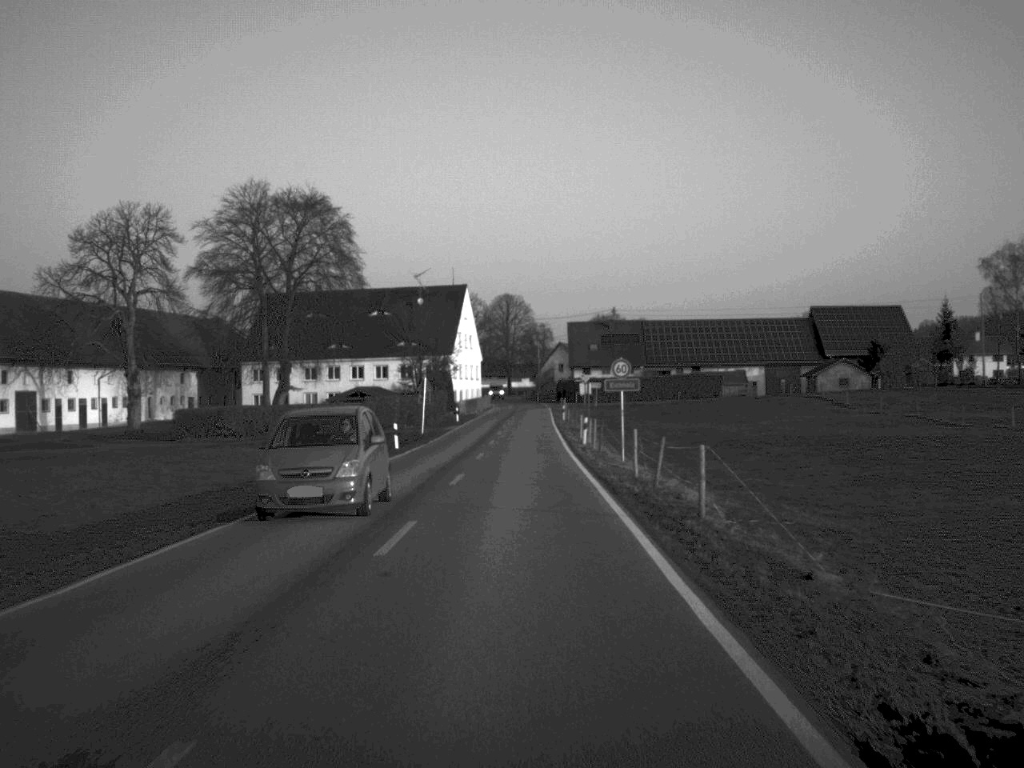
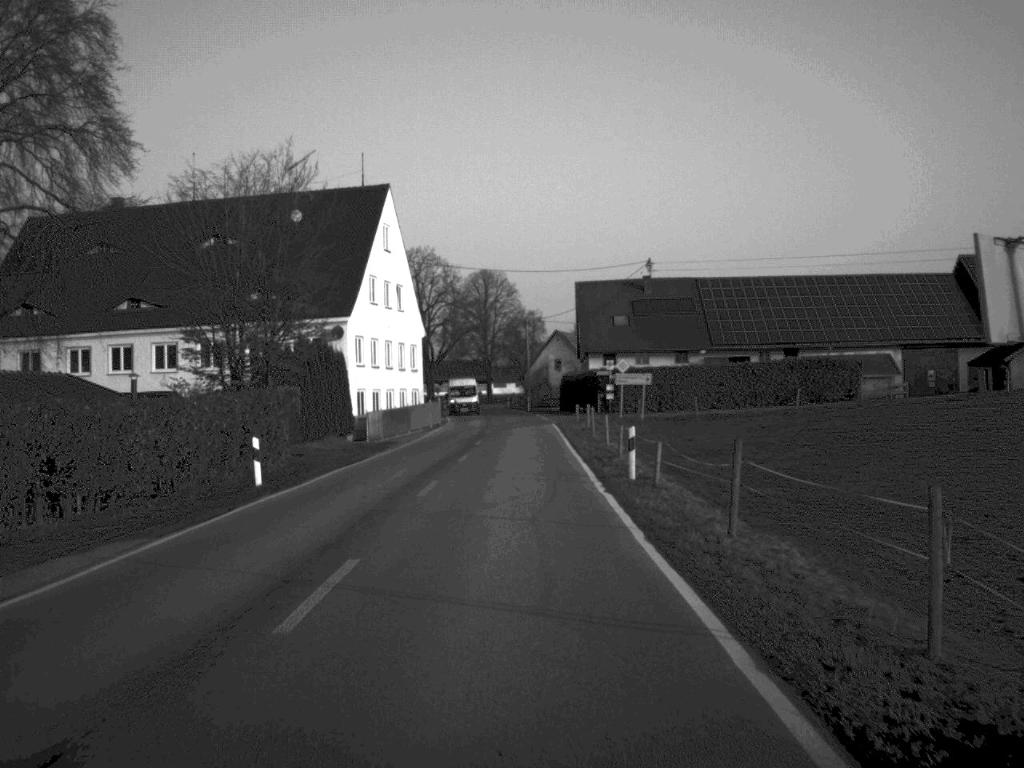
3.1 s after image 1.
(+0.2, +62.8) m; +1°
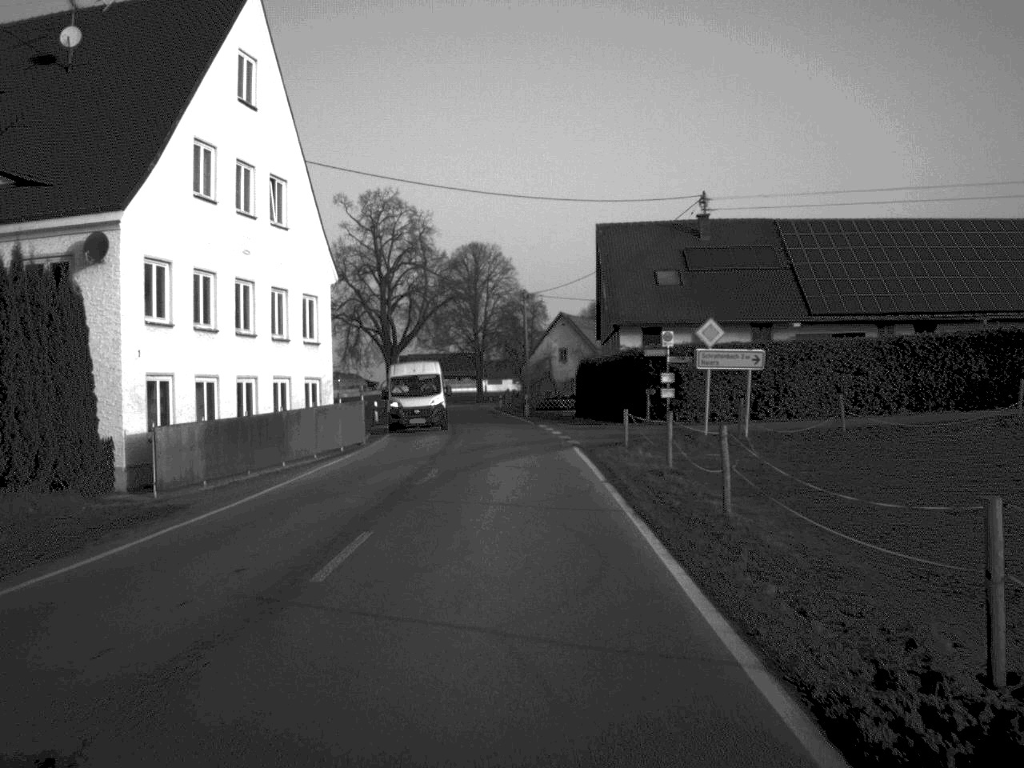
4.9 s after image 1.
(+0.1, +32.7) m; 0°
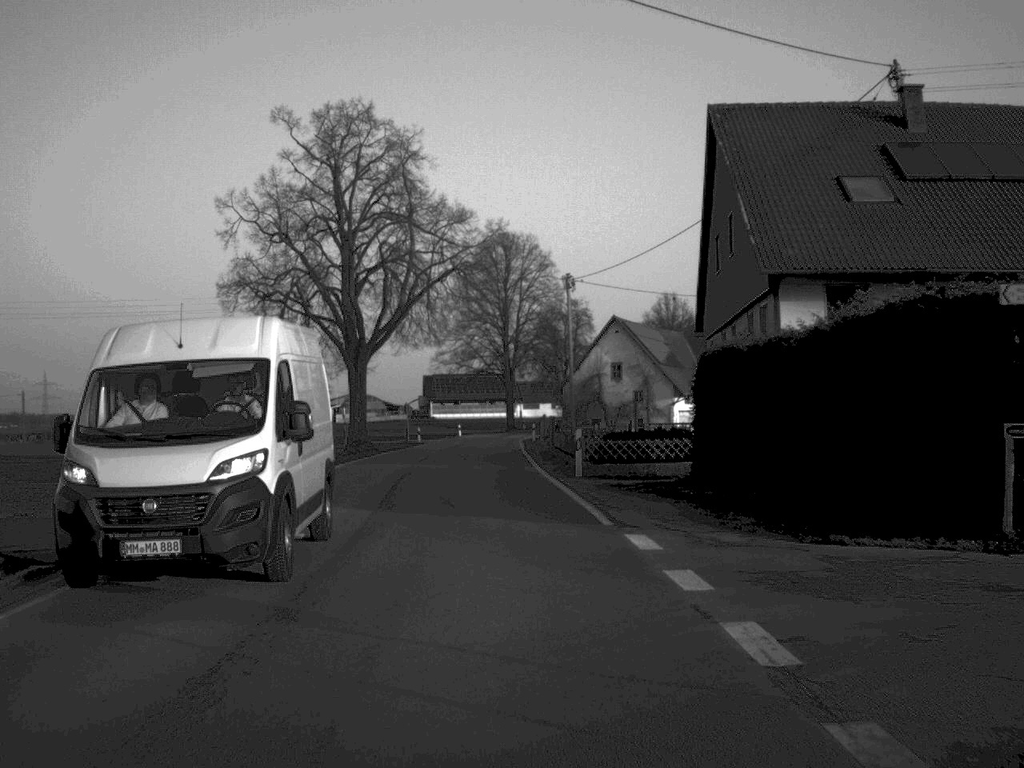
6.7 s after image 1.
(-0.3, +32.4) m; -2°
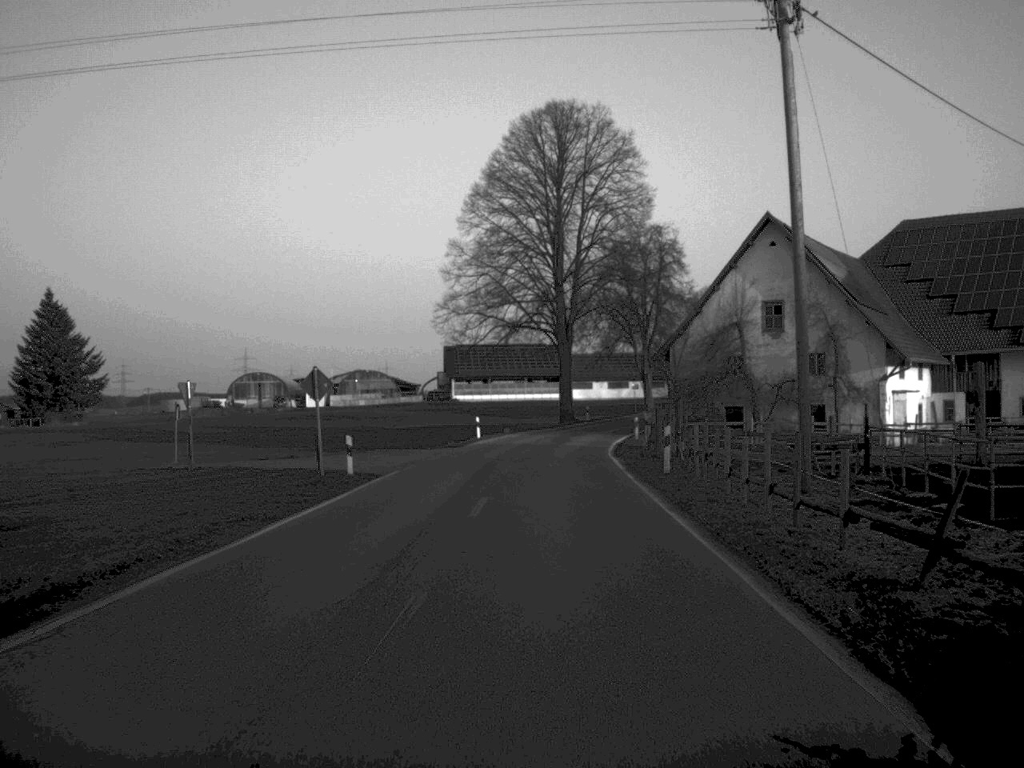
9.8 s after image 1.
(-1.8, +51.7) m; -1°
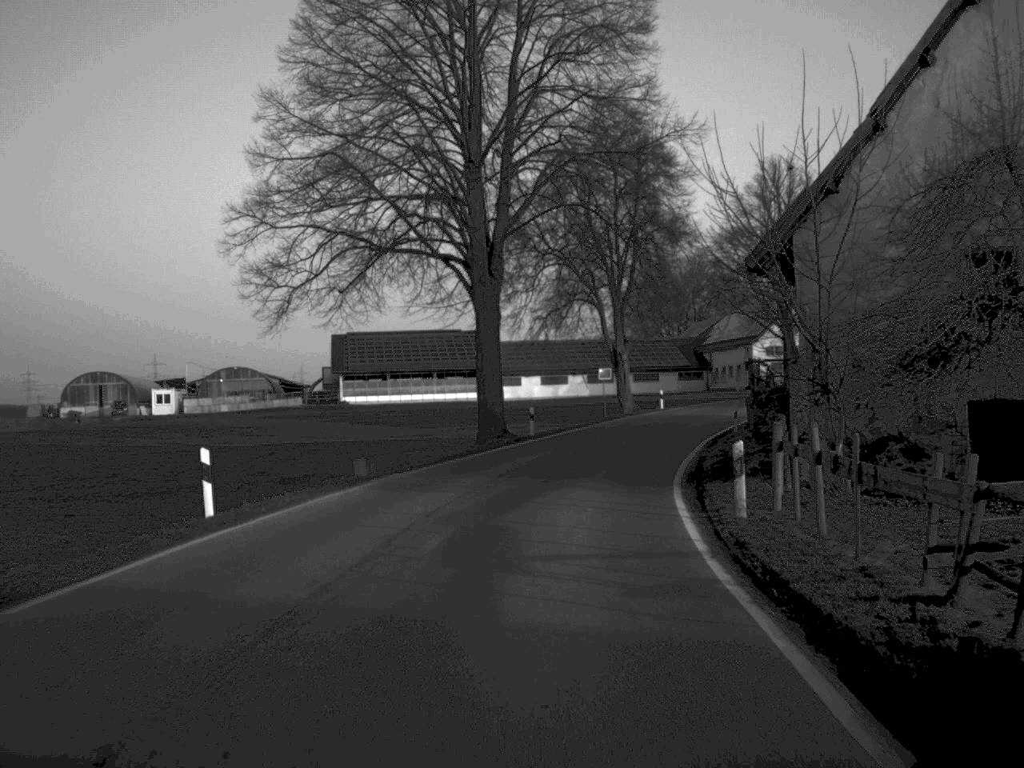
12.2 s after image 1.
(+1.1, +40.4) m; +4°
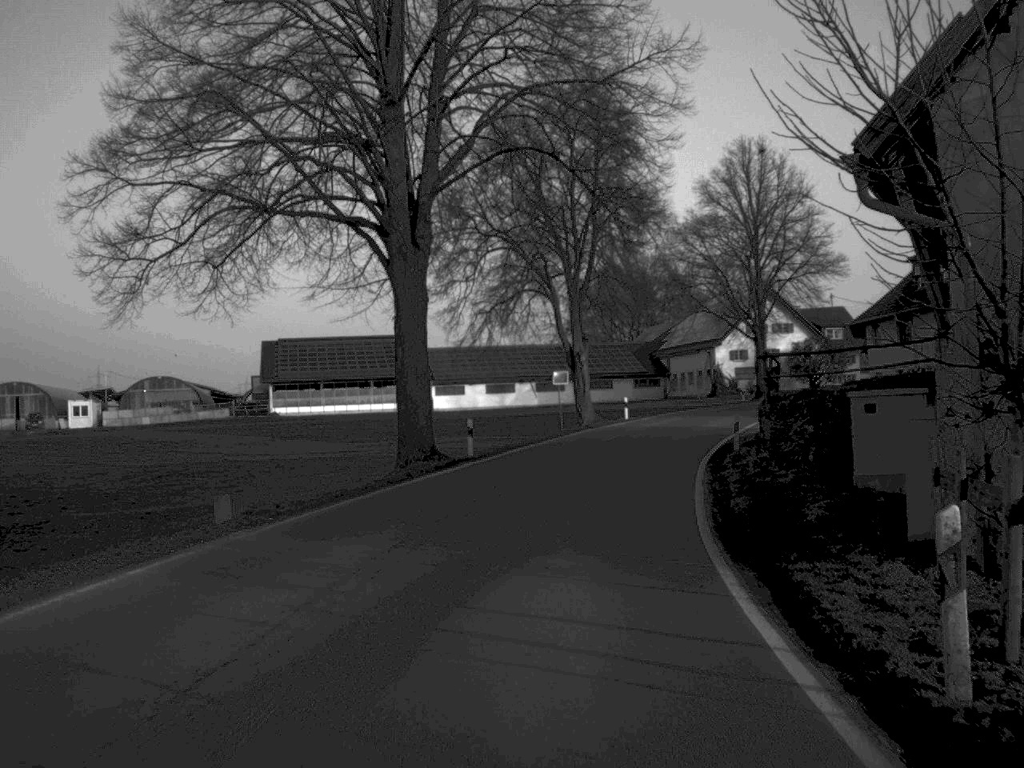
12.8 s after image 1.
(+0.2, +10.0) m; +2°
